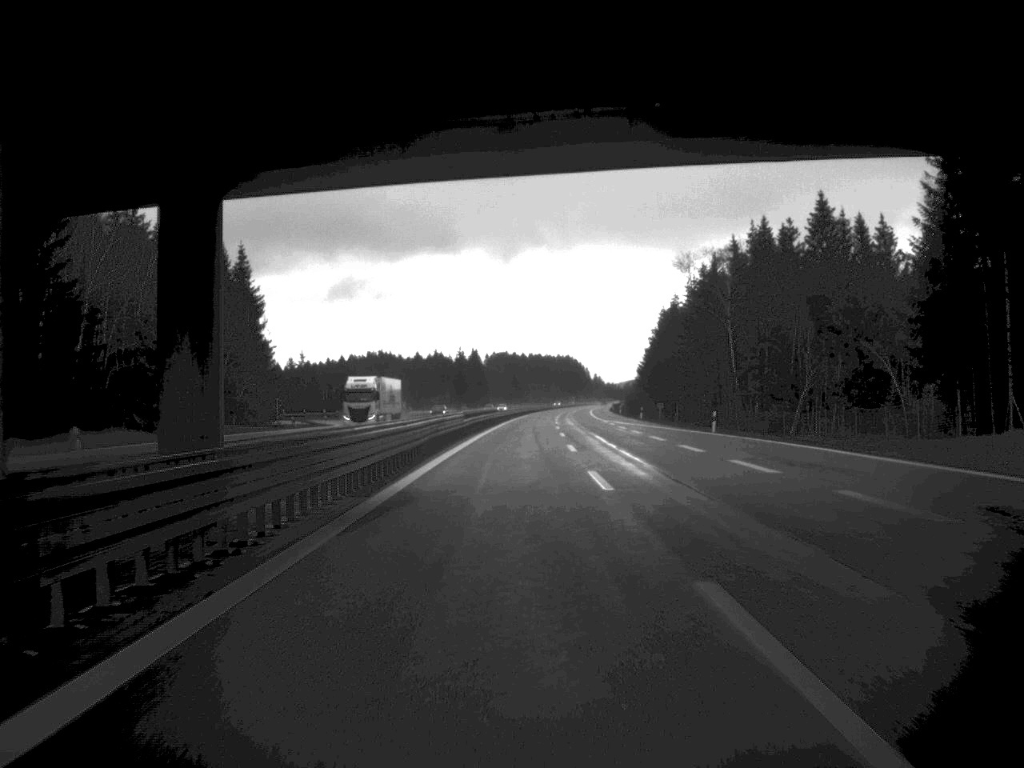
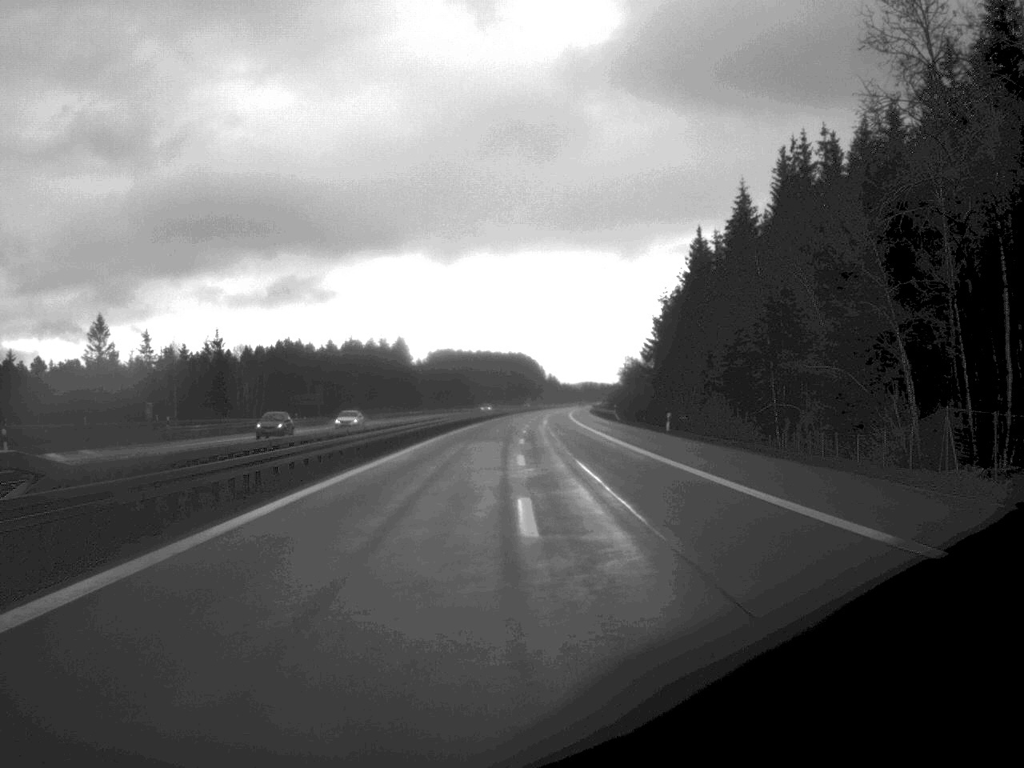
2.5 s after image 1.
(+2.0, +96.1) m; +2°
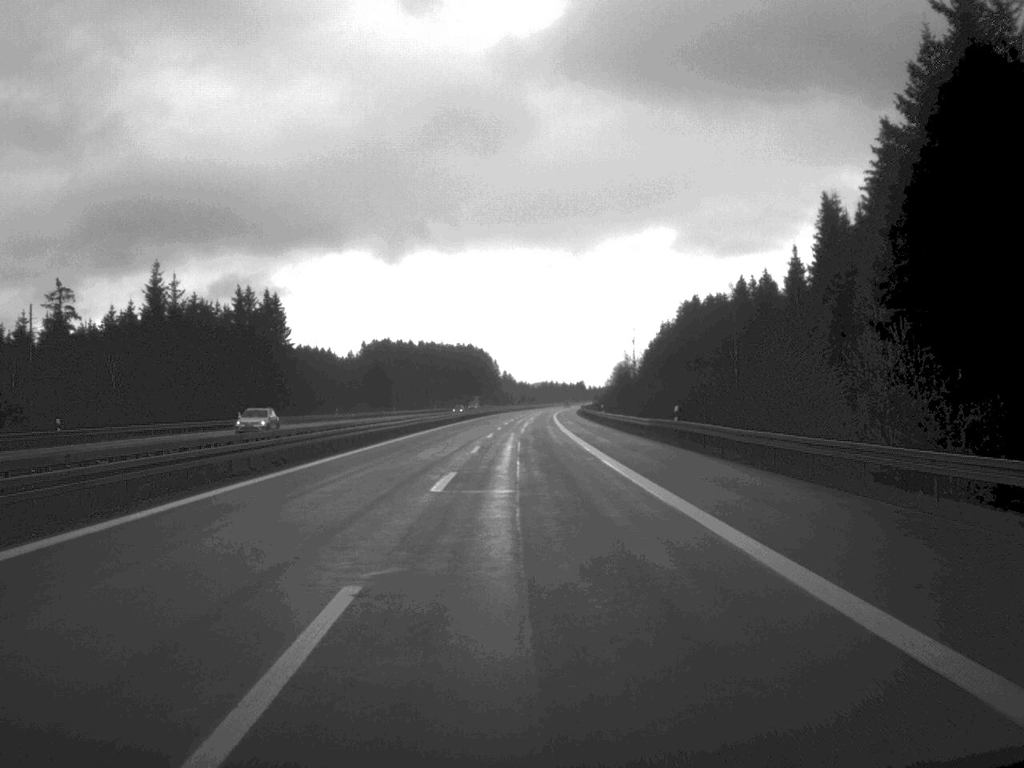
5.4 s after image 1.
(+1.8, +116.4) m; +2°
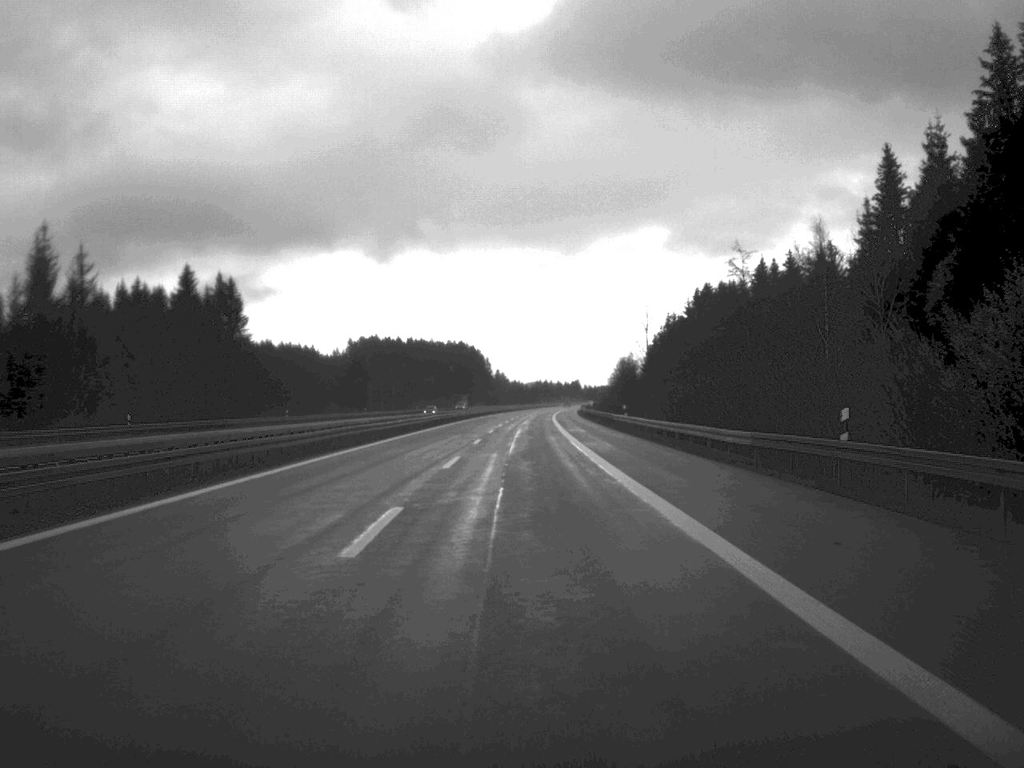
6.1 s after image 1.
(+0.1, +27.2) m; 0°
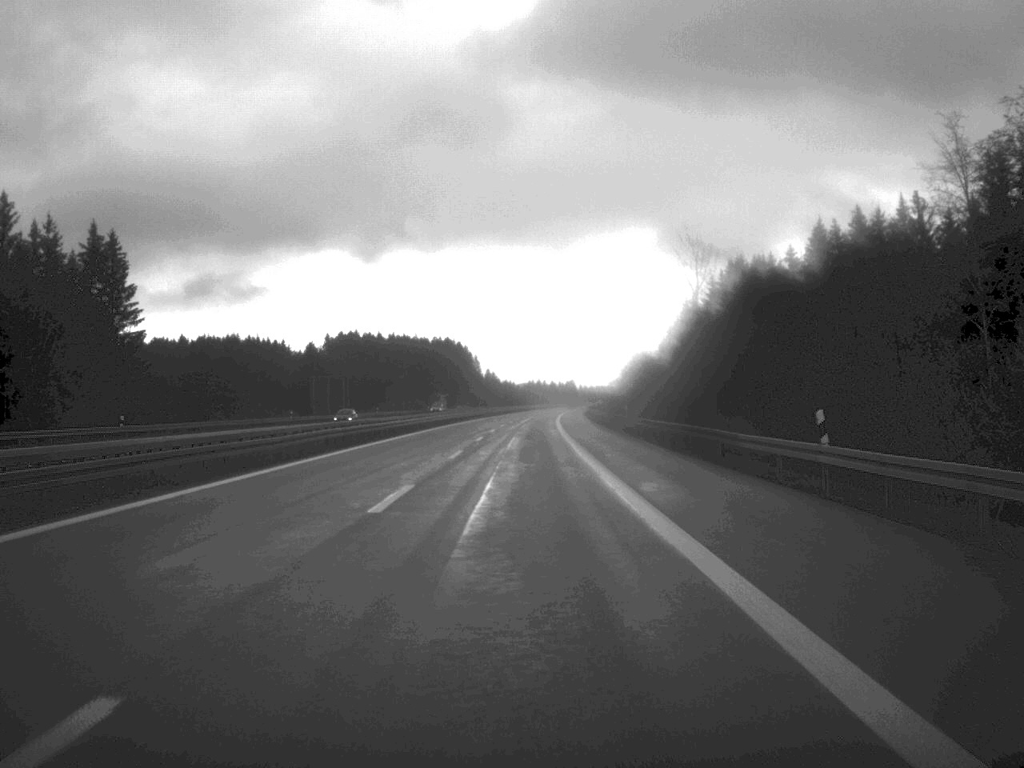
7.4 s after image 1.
(+0.1, +47.9) m; 0°
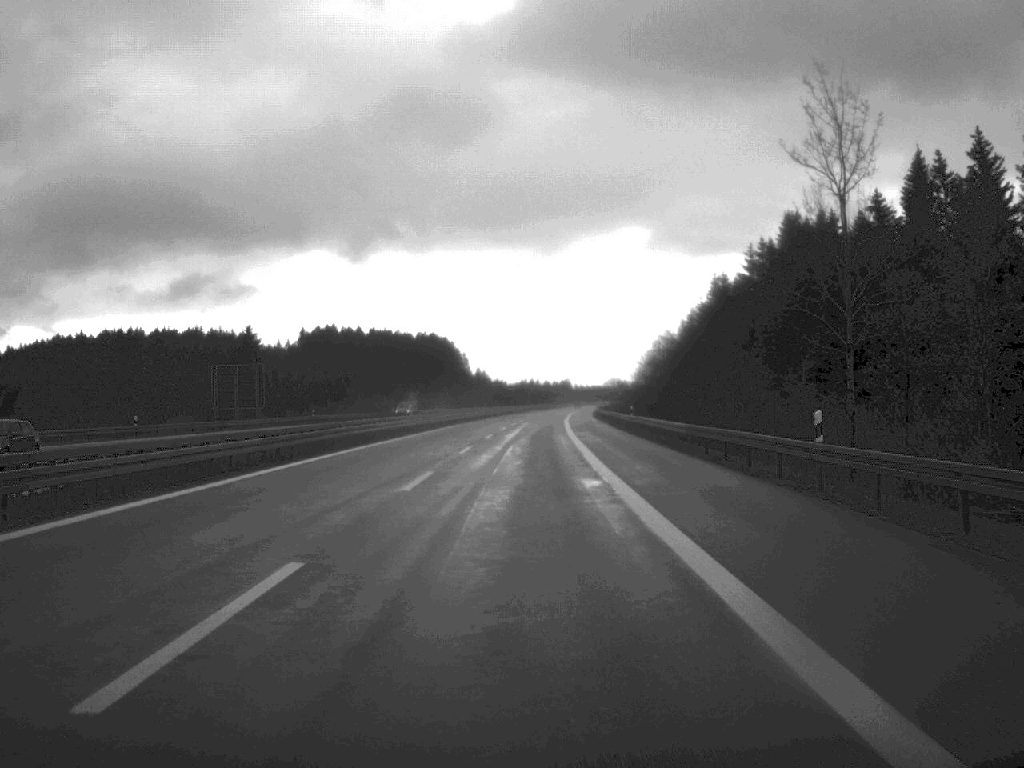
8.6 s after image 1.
(+0.1, +46.8) m; 0°
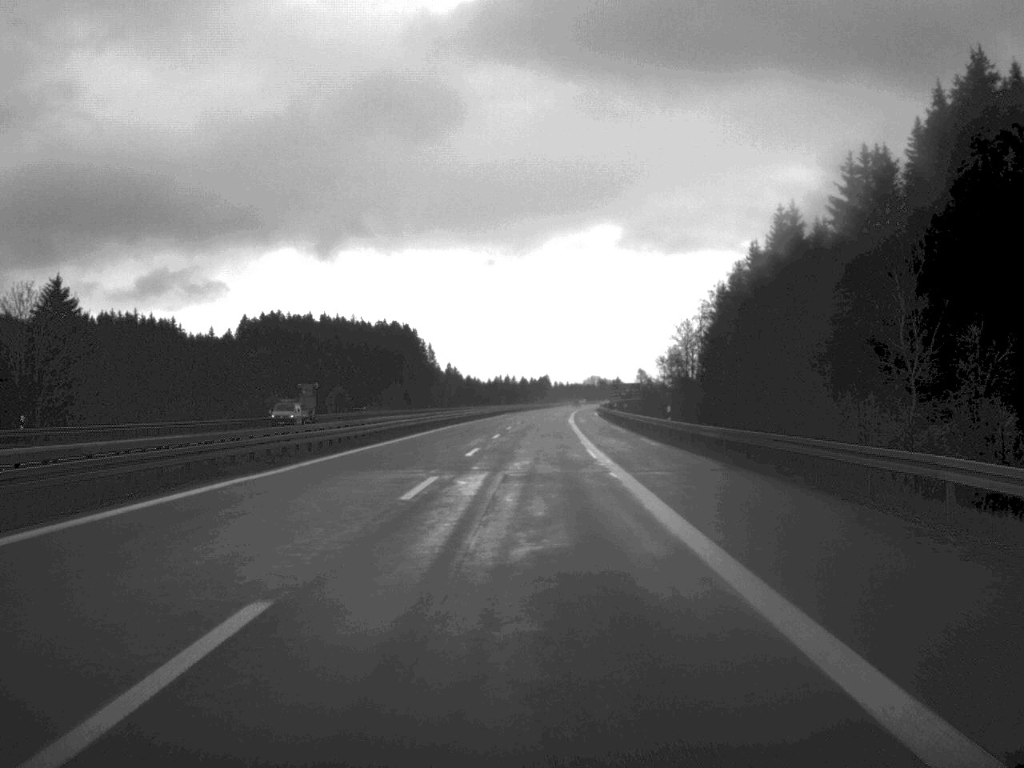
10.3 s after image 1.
(+0.5, +69.5) m; +1°
